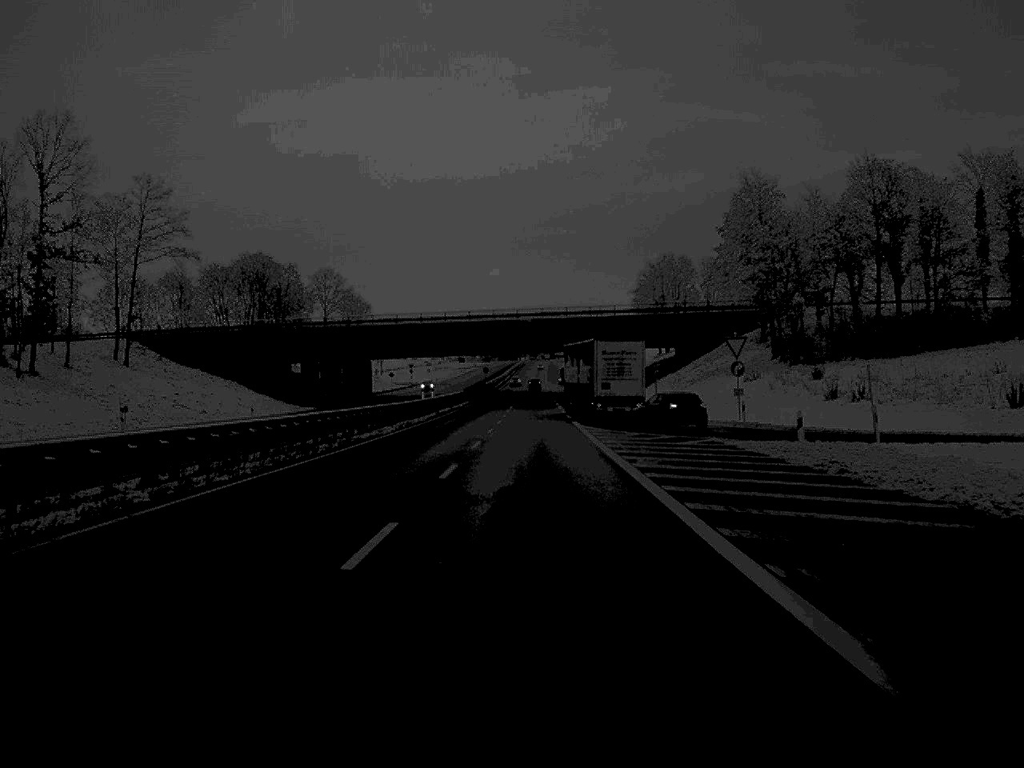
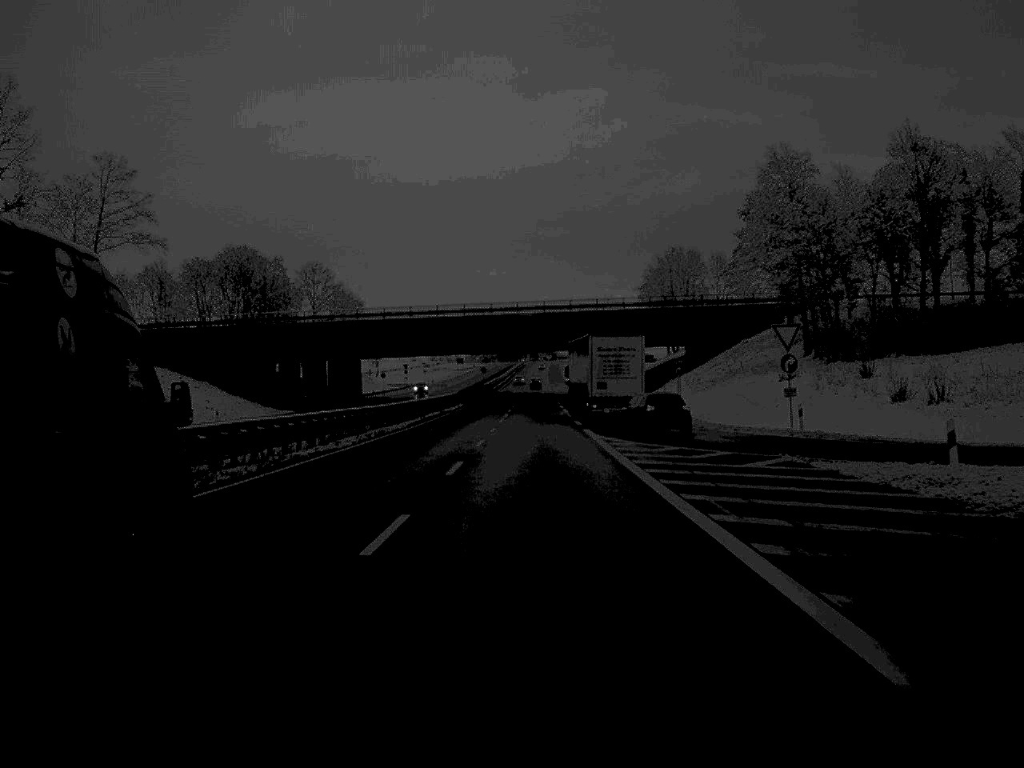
(0.0, +11.2) m; 0°
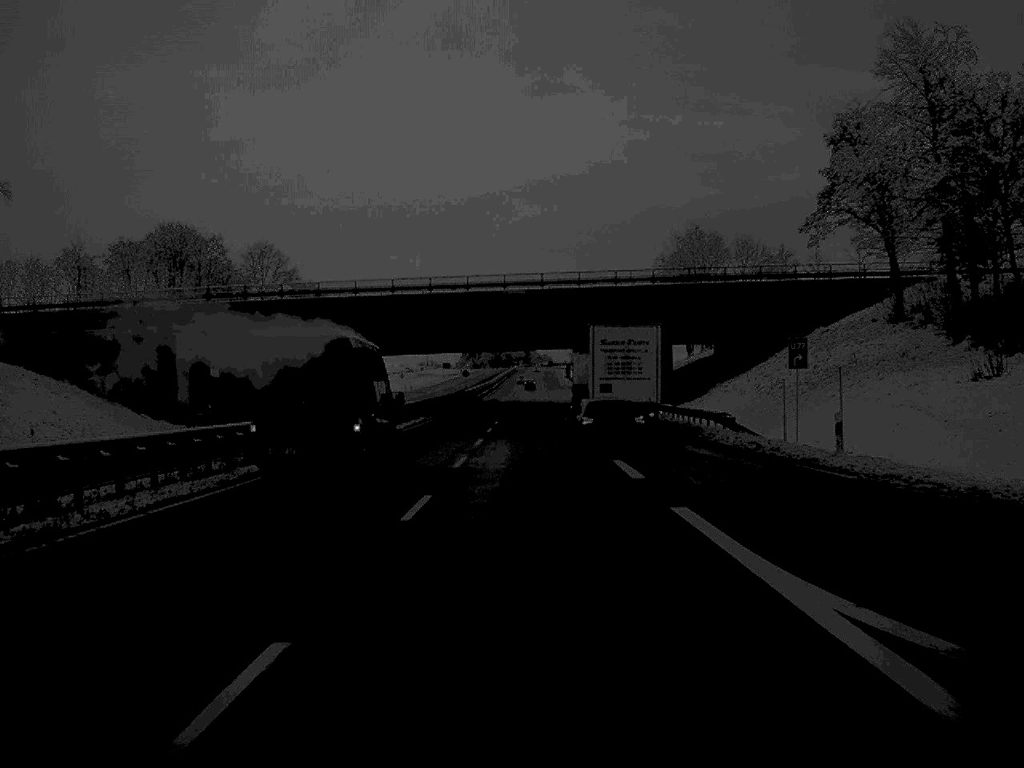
(+0.1, +31.9) m; 0°
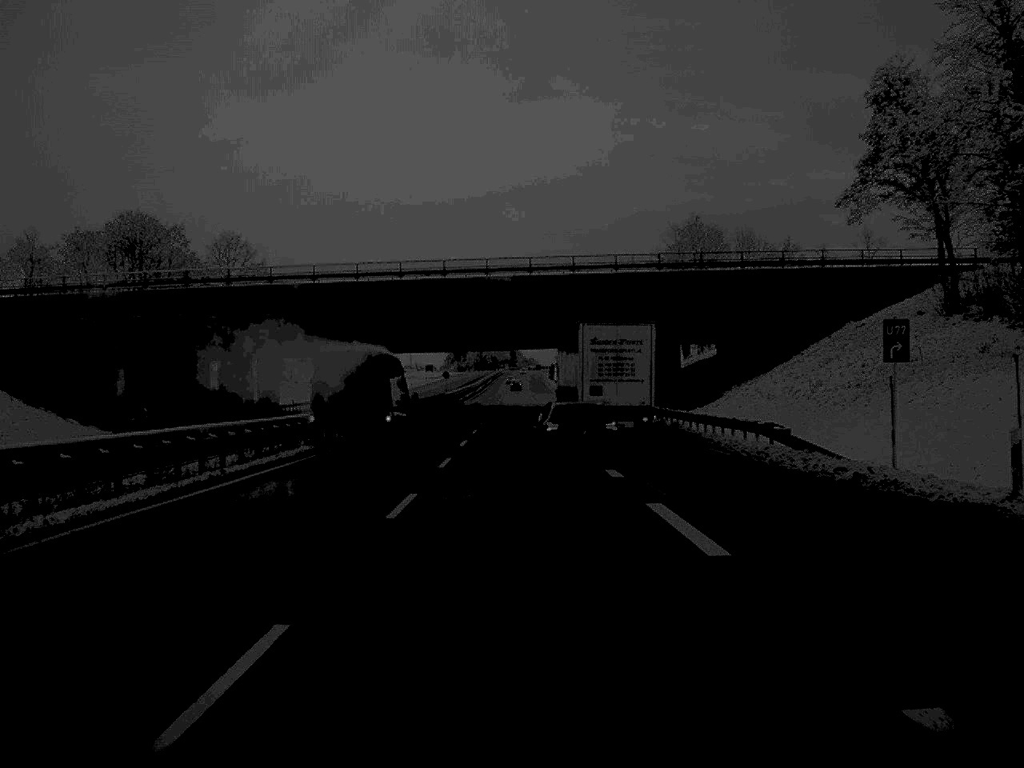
(0.0, +11.1) m; +1°
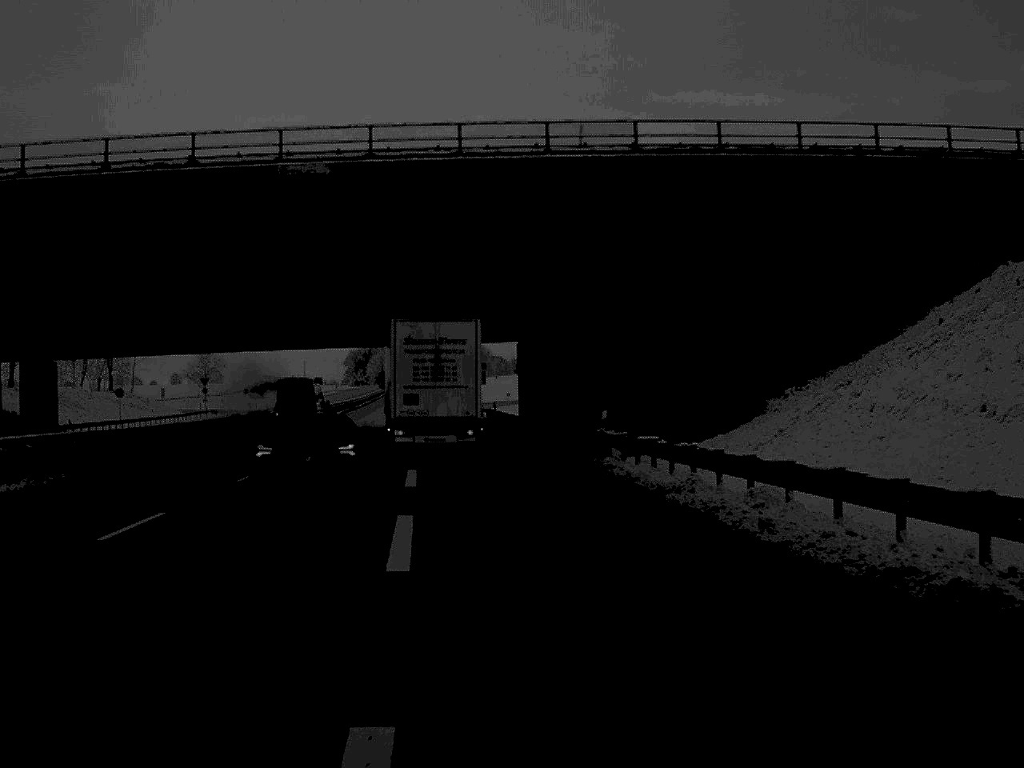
(+1.8, +36.0) m; +4°
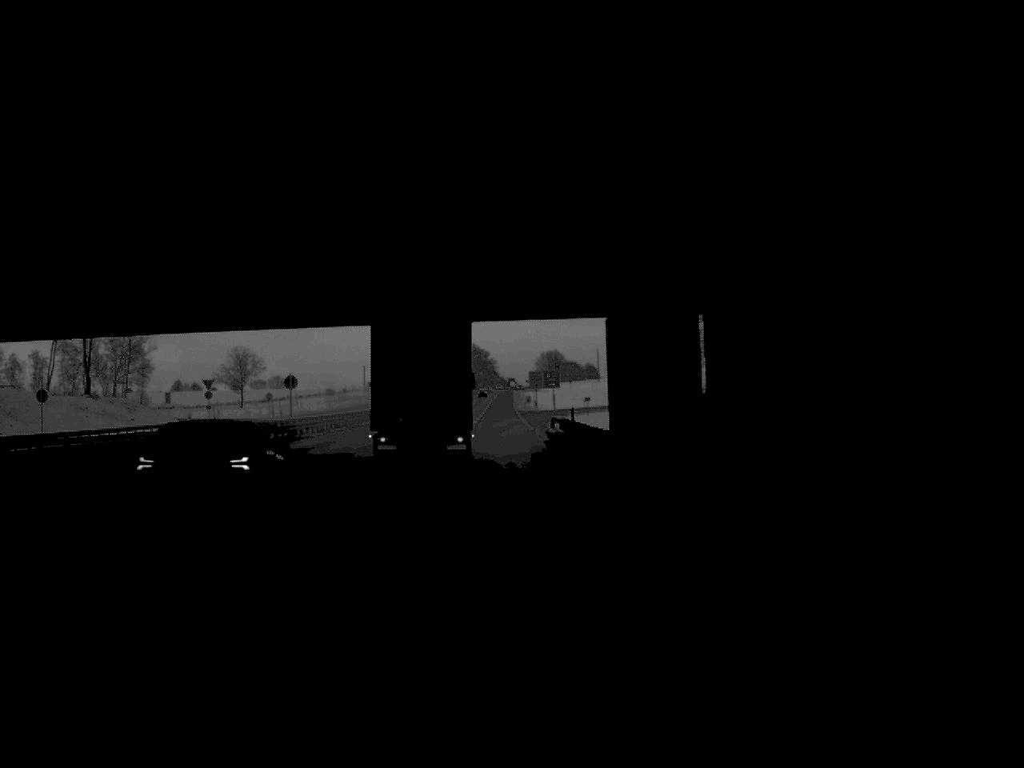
(-0.9, +29.2) m; -3°
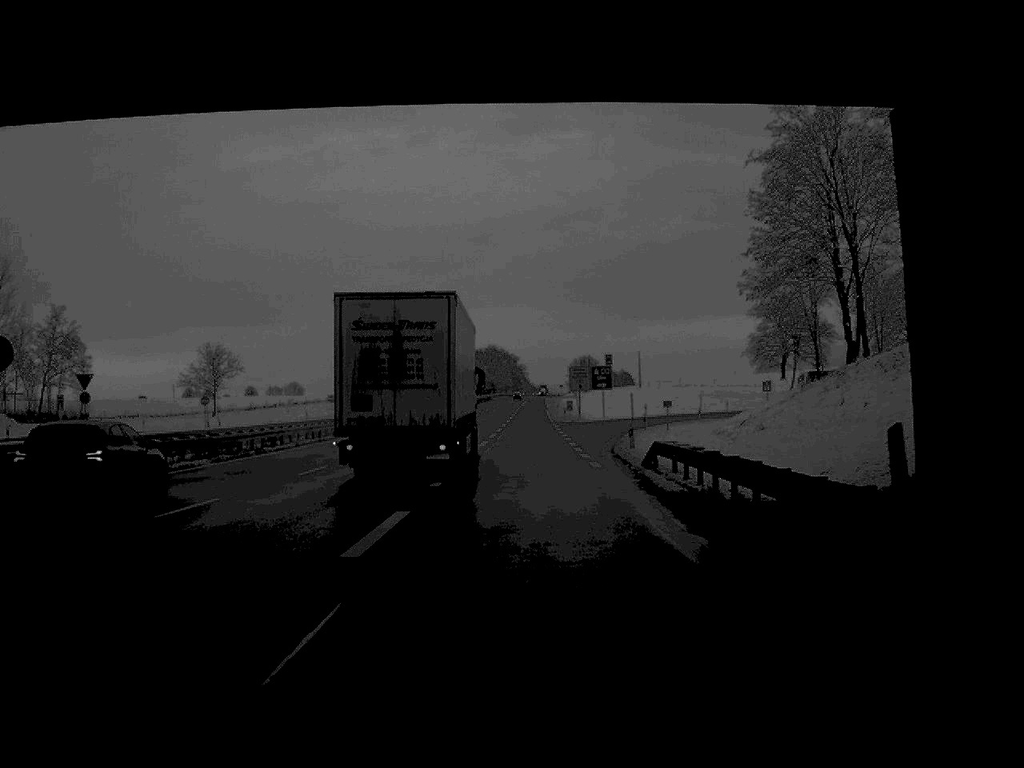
(-0.7, +41.3) m; -1°
